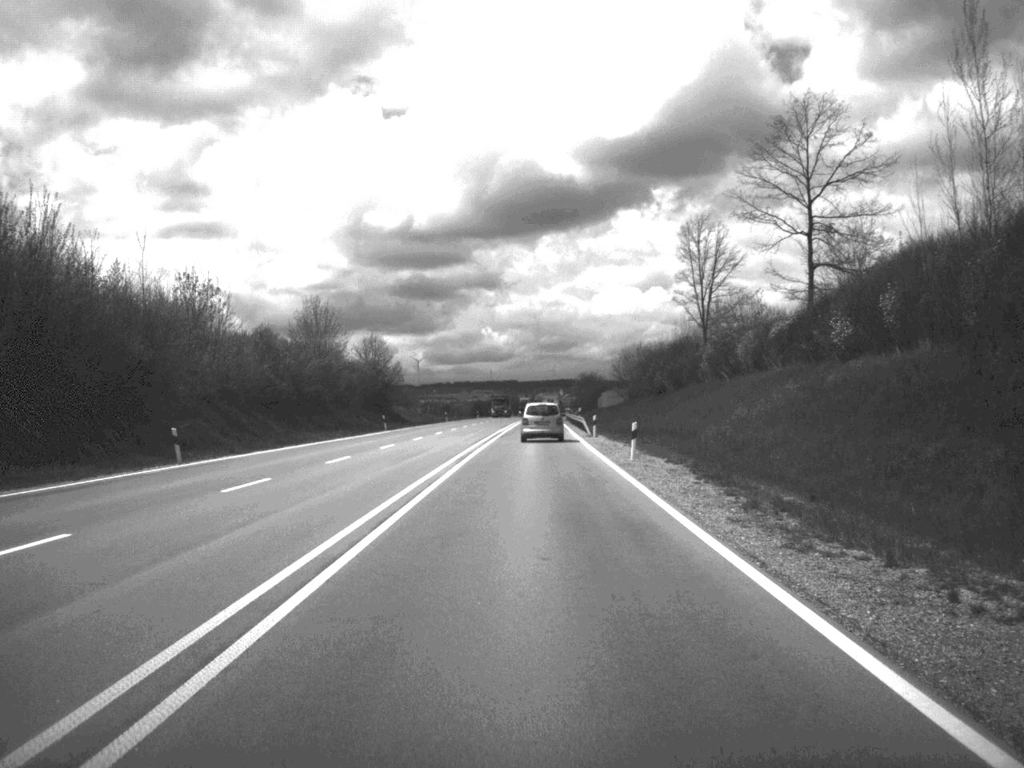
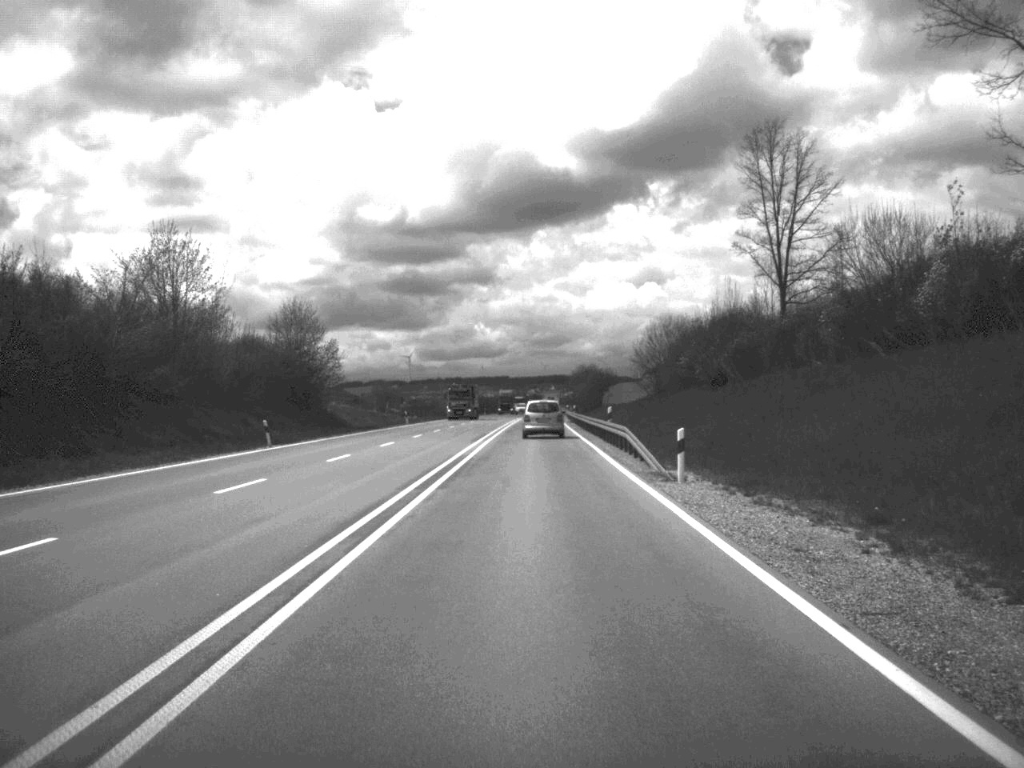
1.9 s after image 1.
(+0.1, +36.1) m; 0°
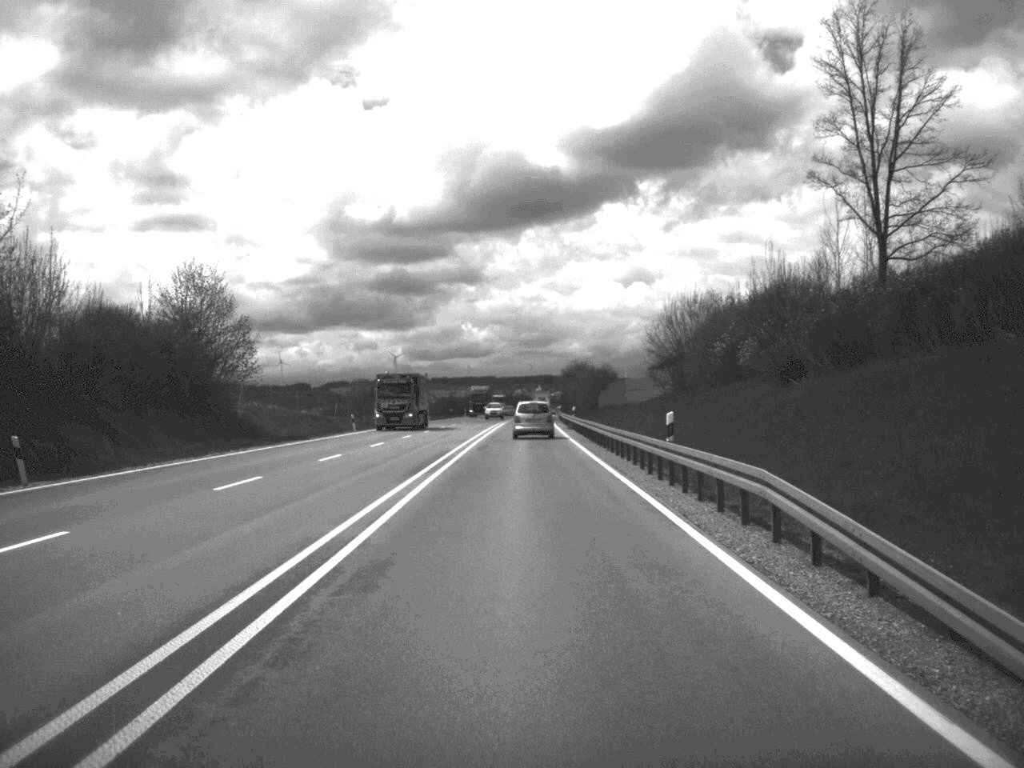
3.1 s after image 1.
(+0.1, +23.1) m; 0°
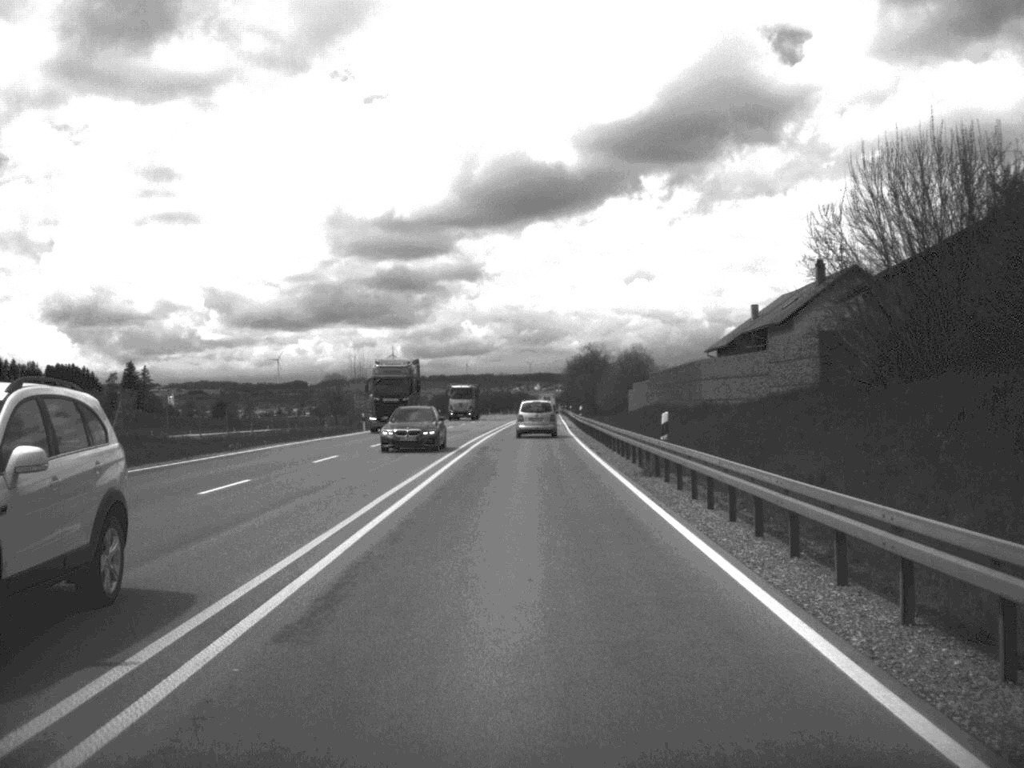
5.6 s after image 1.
(-0.1, +48.5) m; 0°
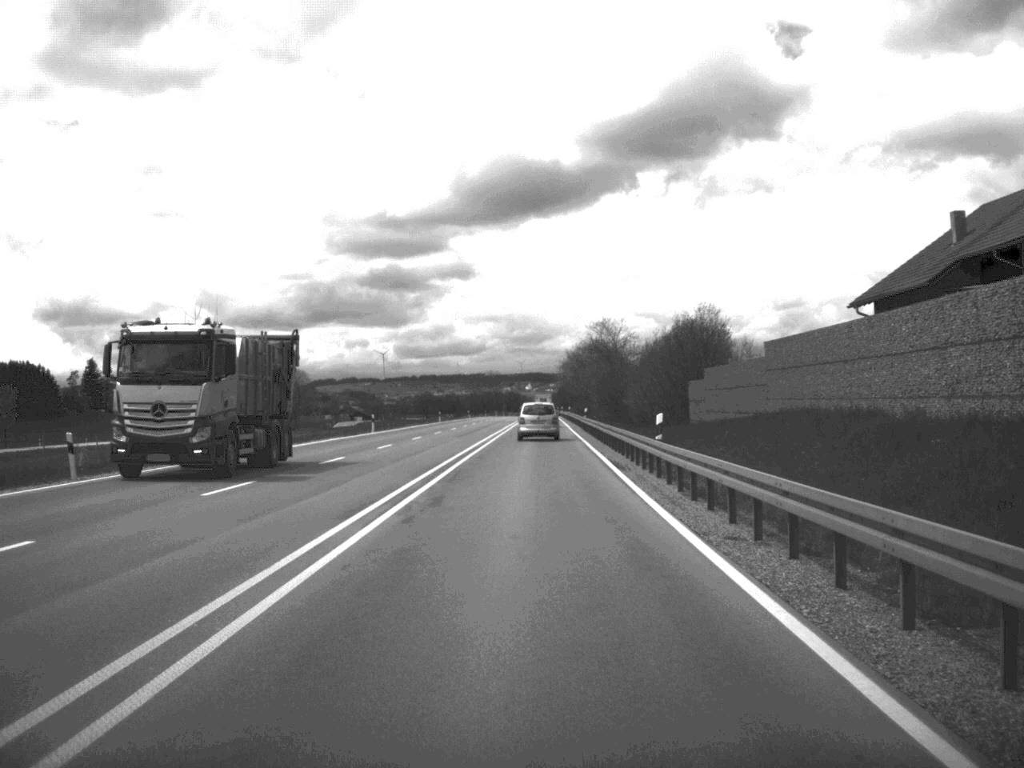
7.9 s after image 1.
(+0.1, +47.5) m; 0°
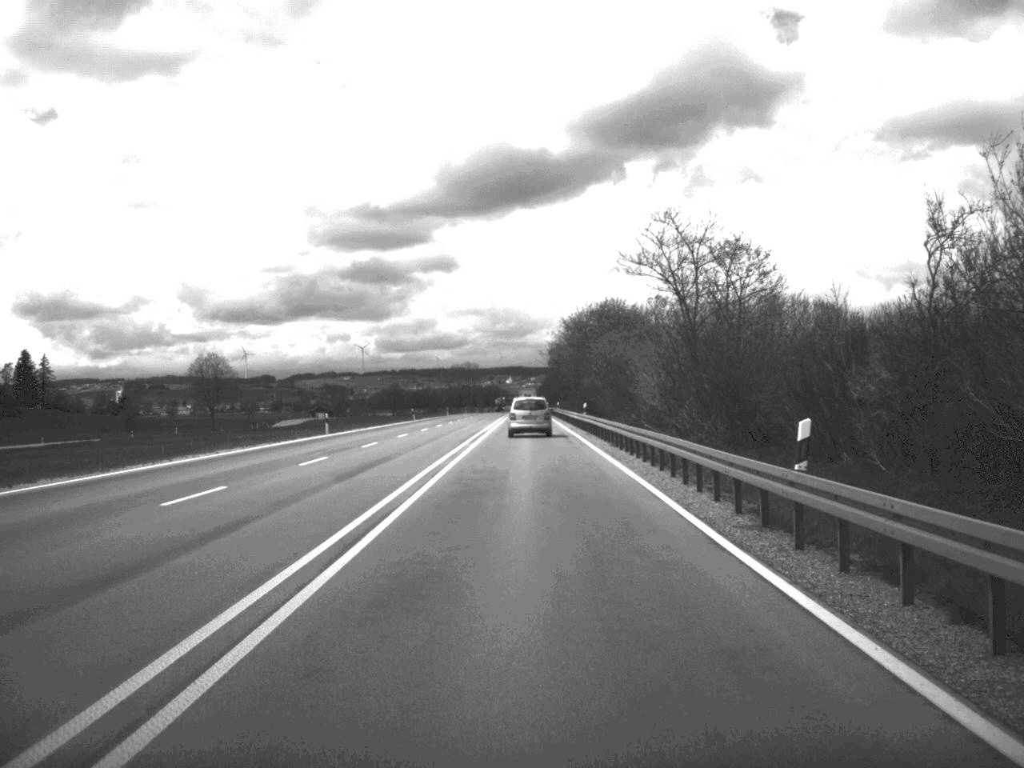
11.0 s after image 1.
(+0.2, +62.3) m; +1°
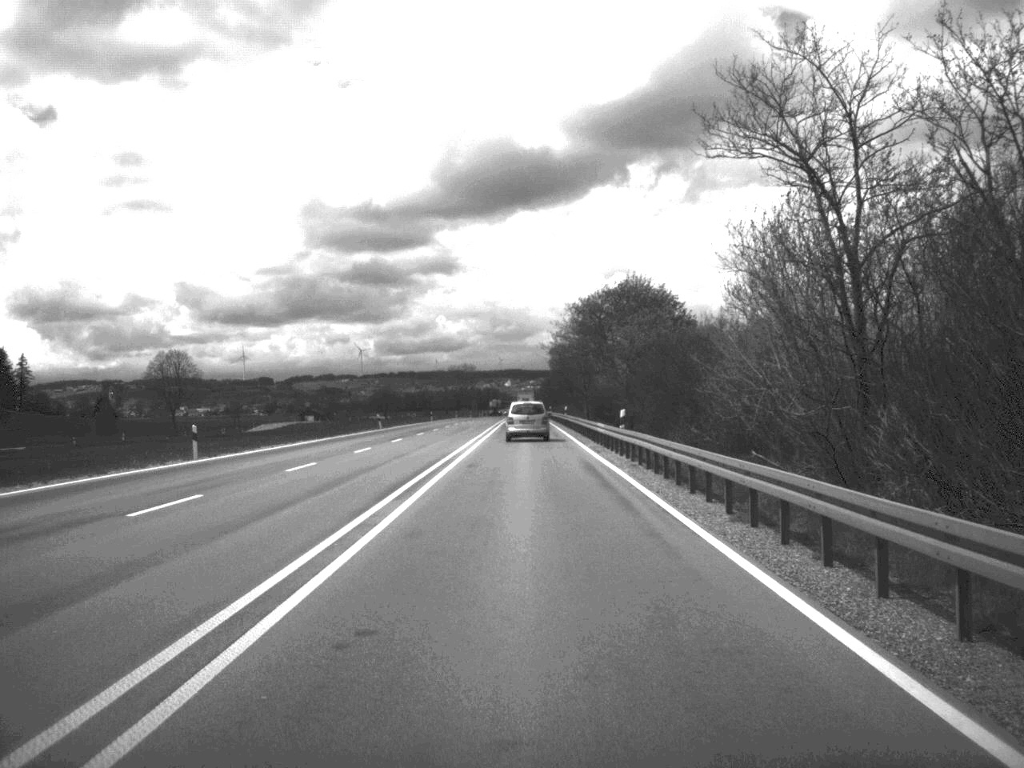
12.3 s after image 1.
(0.0, +25.1) m; 0°
